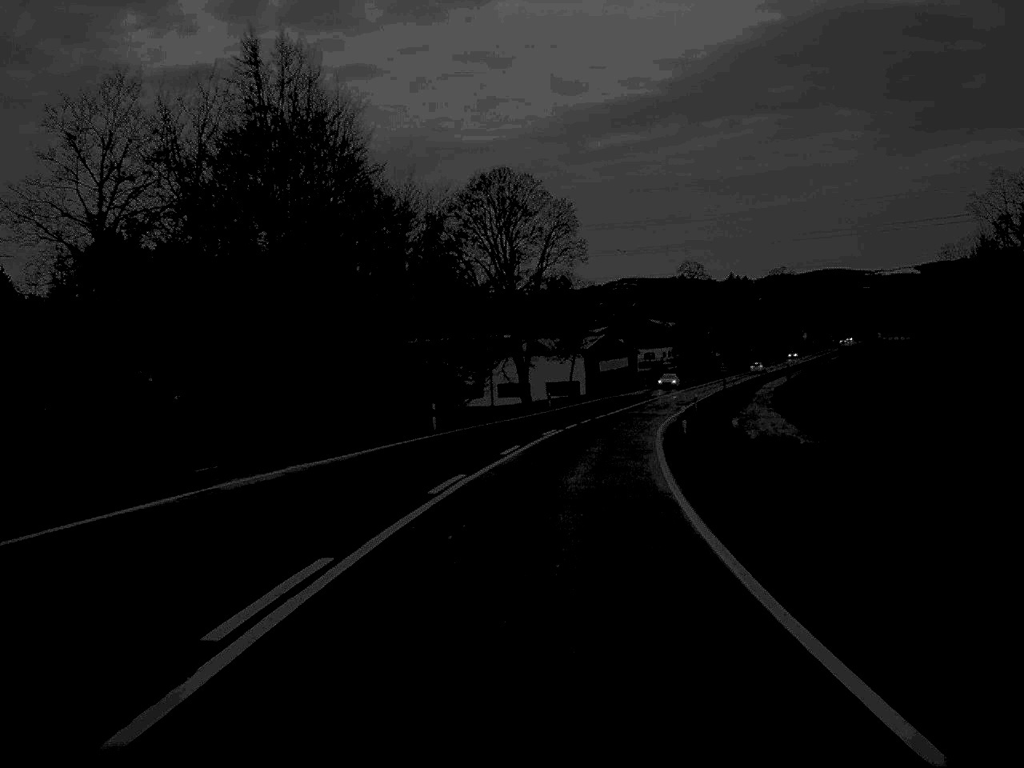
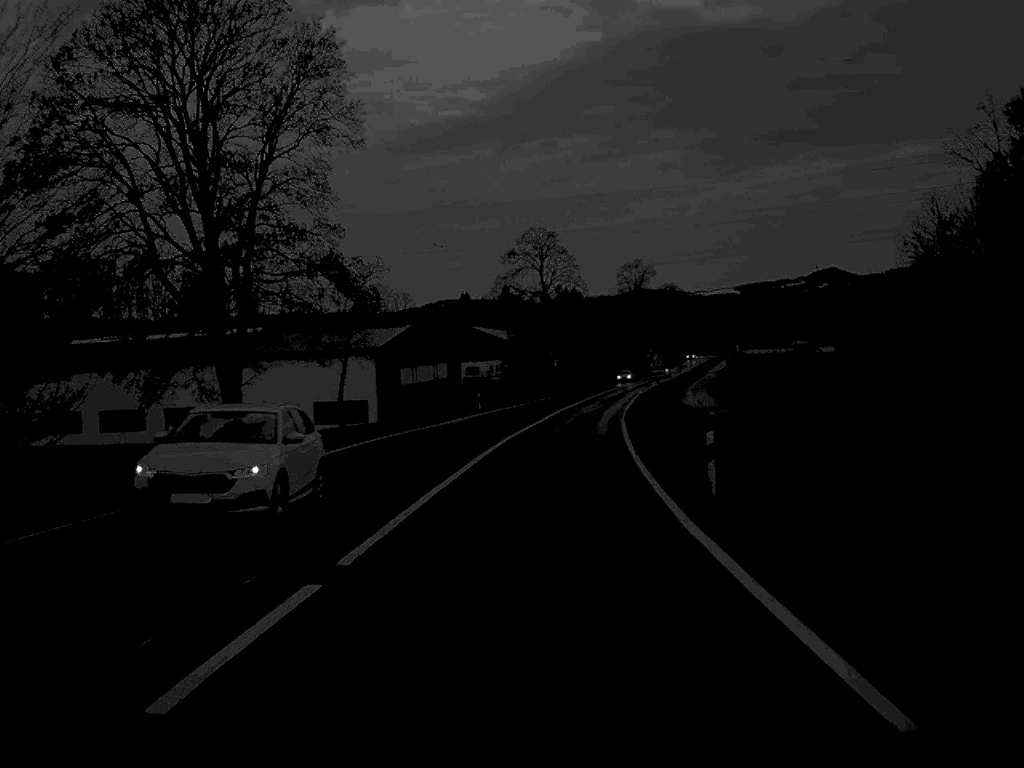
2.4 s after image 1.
(+4.3, +56.7) m; +8°
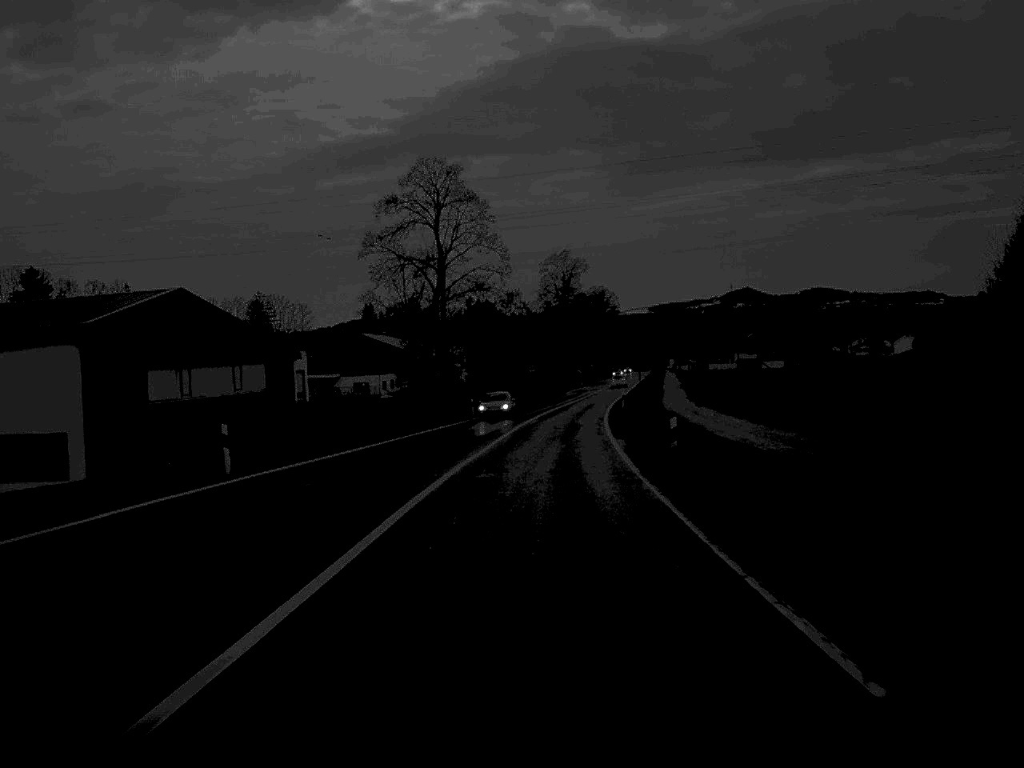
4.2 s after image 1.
(+1.6, +45.3) m; +4°
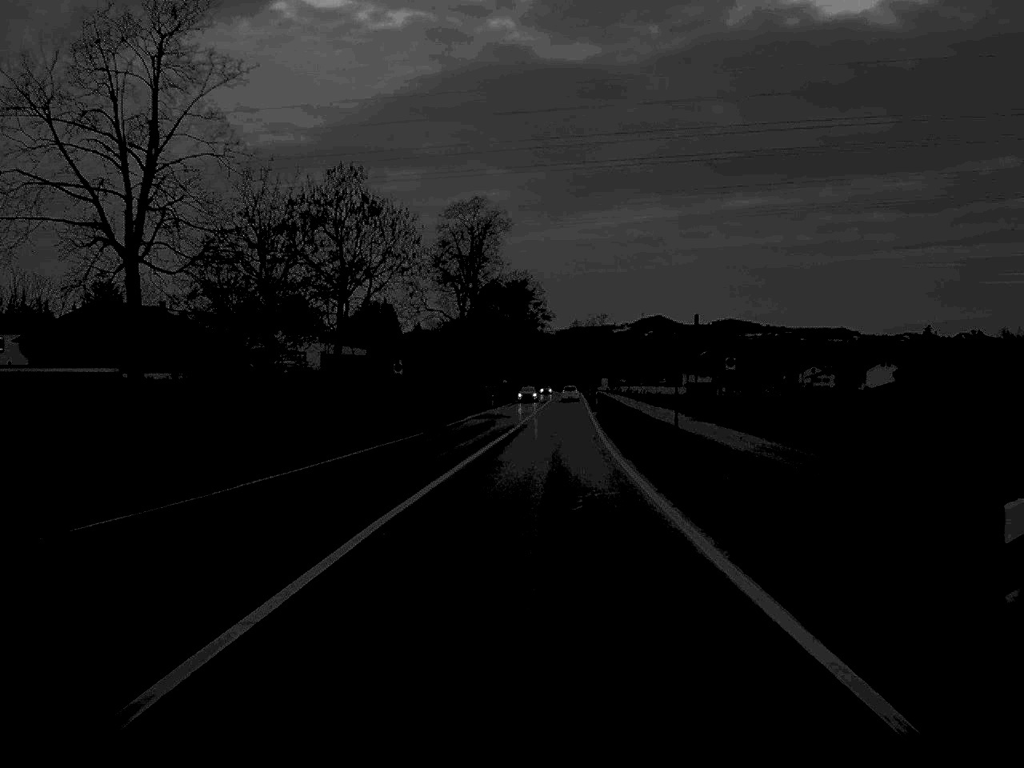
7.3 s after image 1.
(+2.6, +68.3) m; +4°
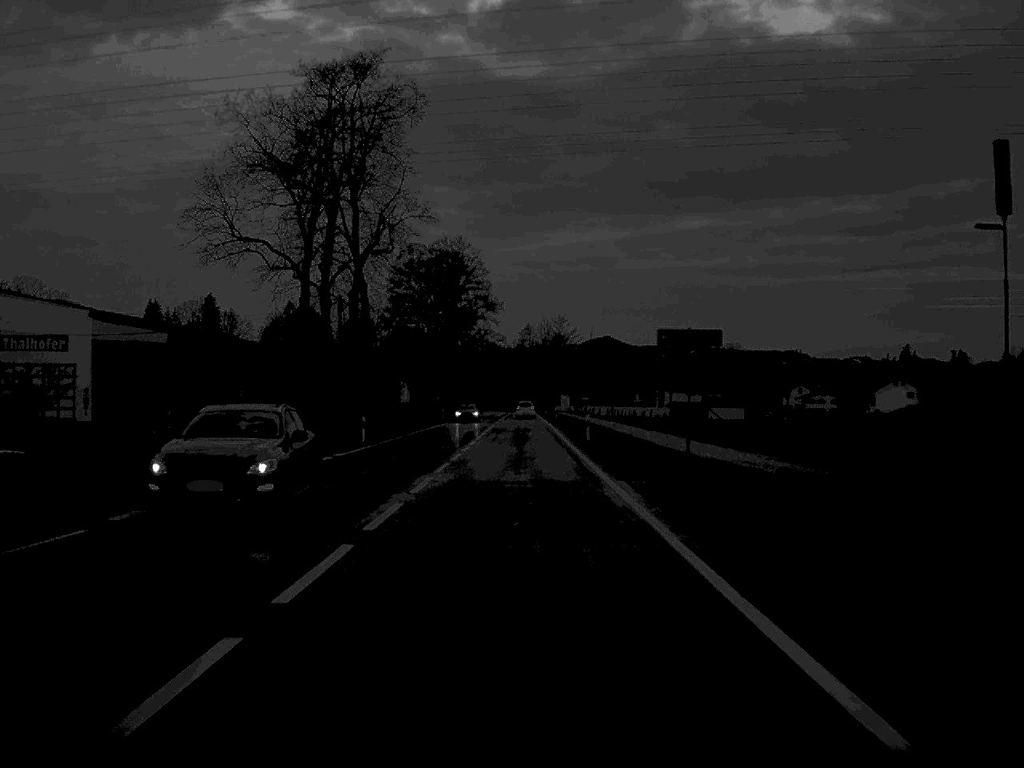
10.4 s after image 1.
(+1.6, +57.8) m; +2°
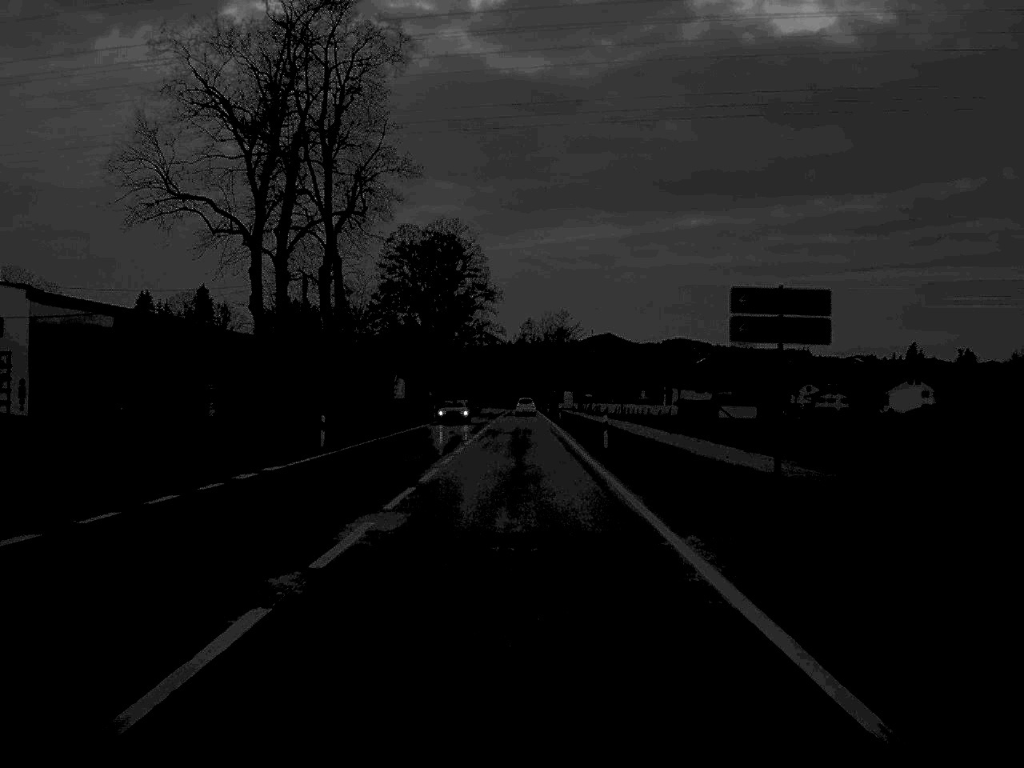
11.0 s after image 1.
(0.0, +10.3) m; 0°
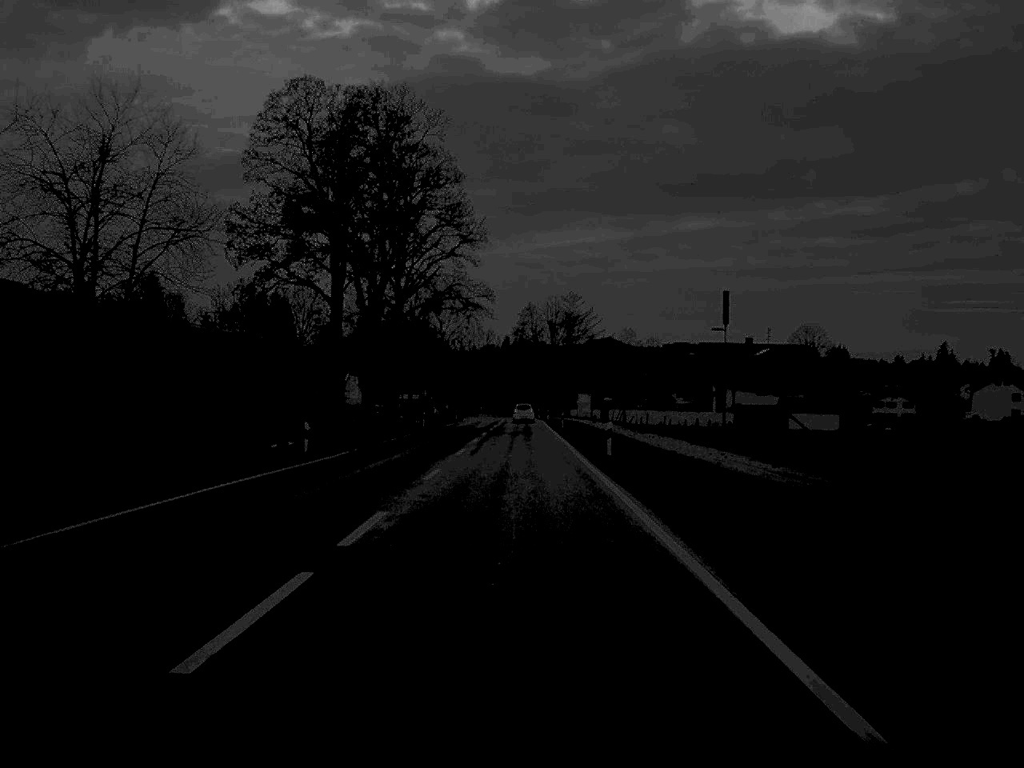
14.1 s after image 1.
(+0.1, +52.6) m; 0°
